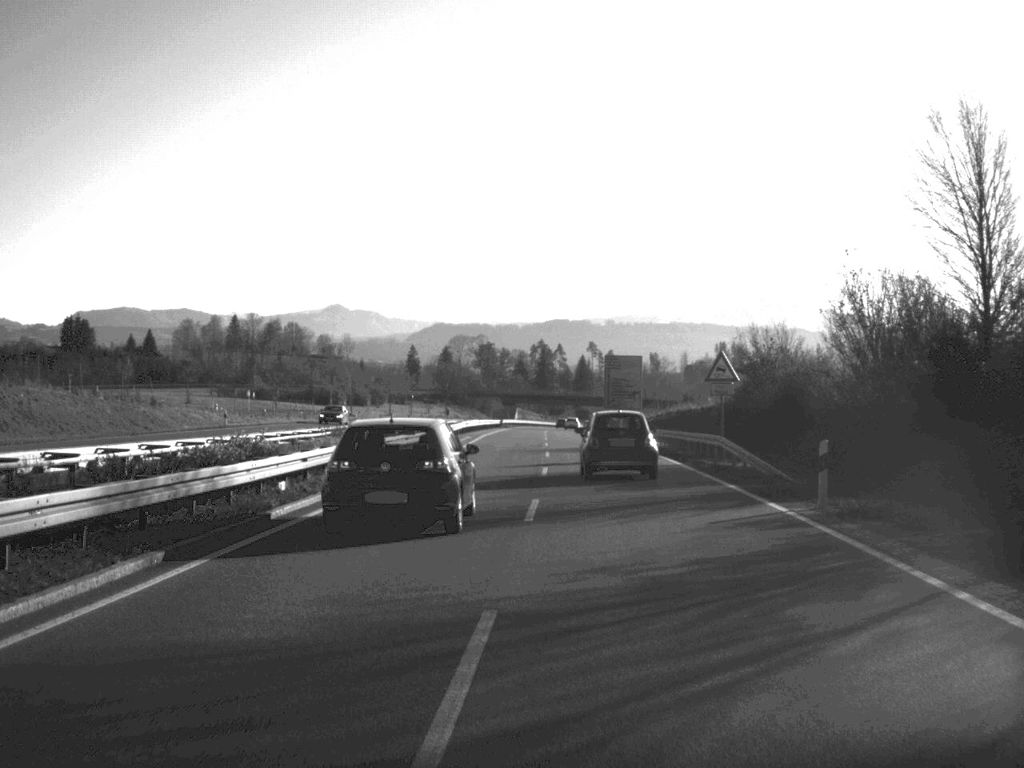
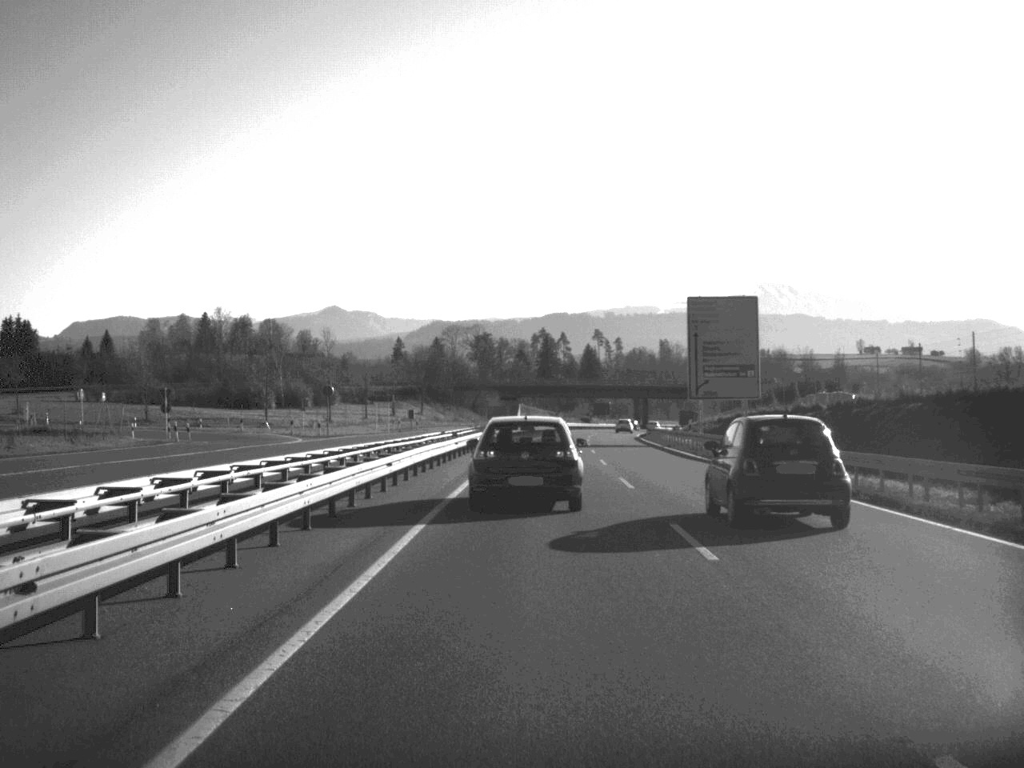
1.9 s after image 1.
(-0.6, +64.6) m; 0°
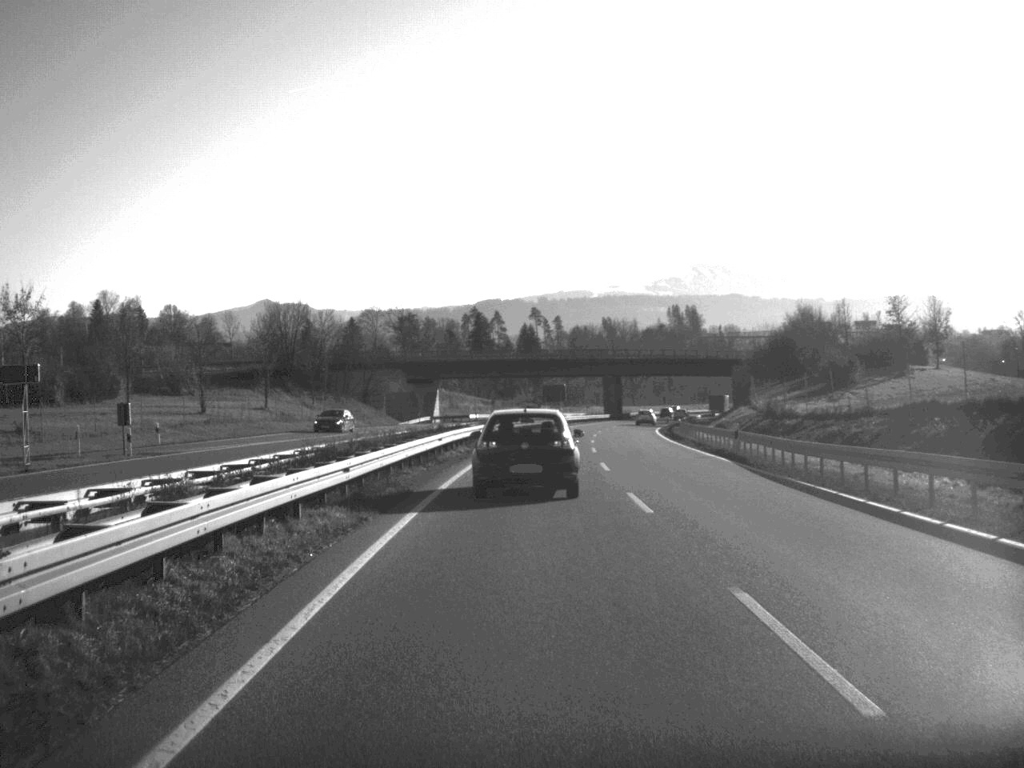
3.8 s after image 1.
(+1.6, +67.3) m; +3°
